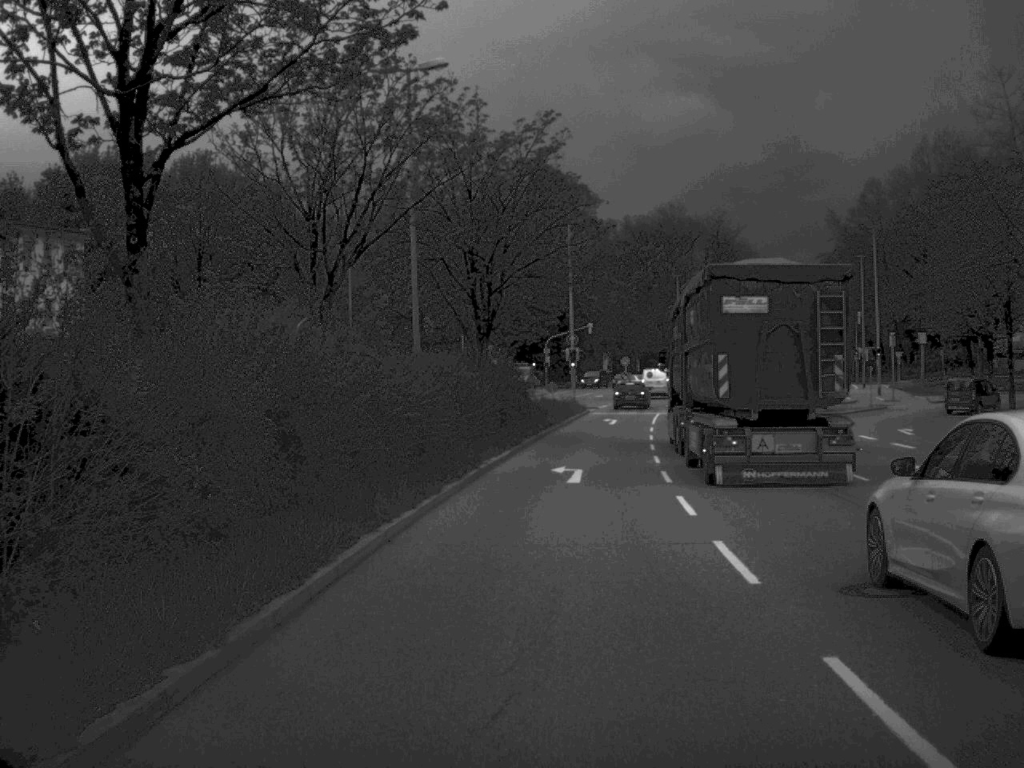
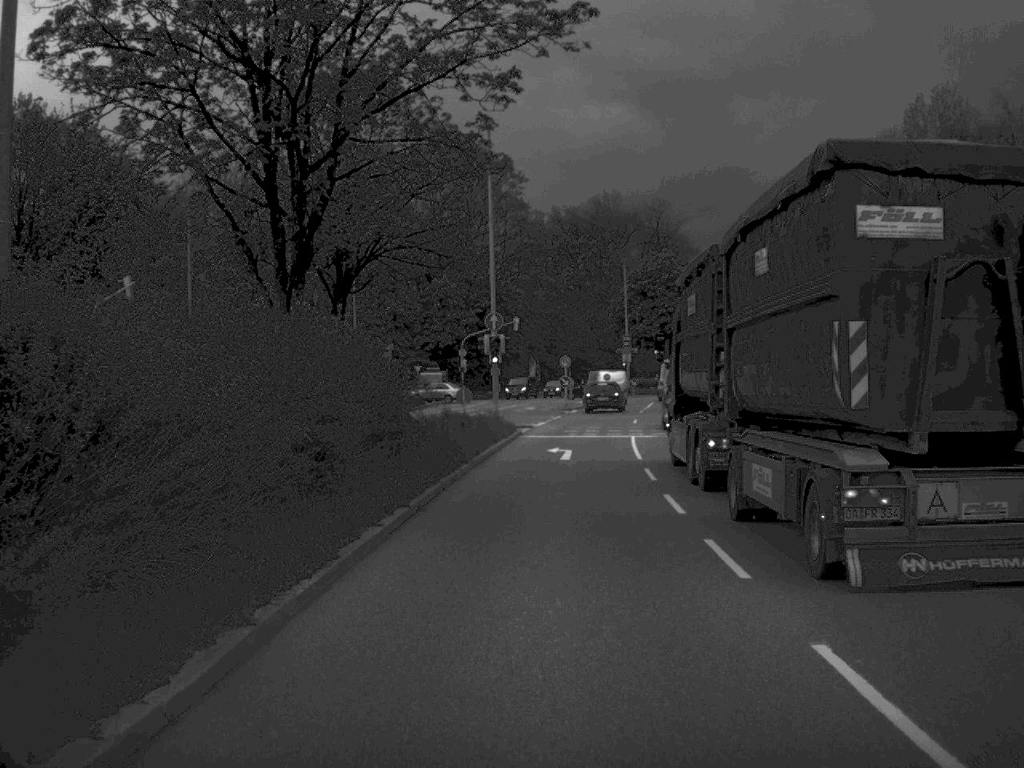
(+0.7, +23.2) m; +3°
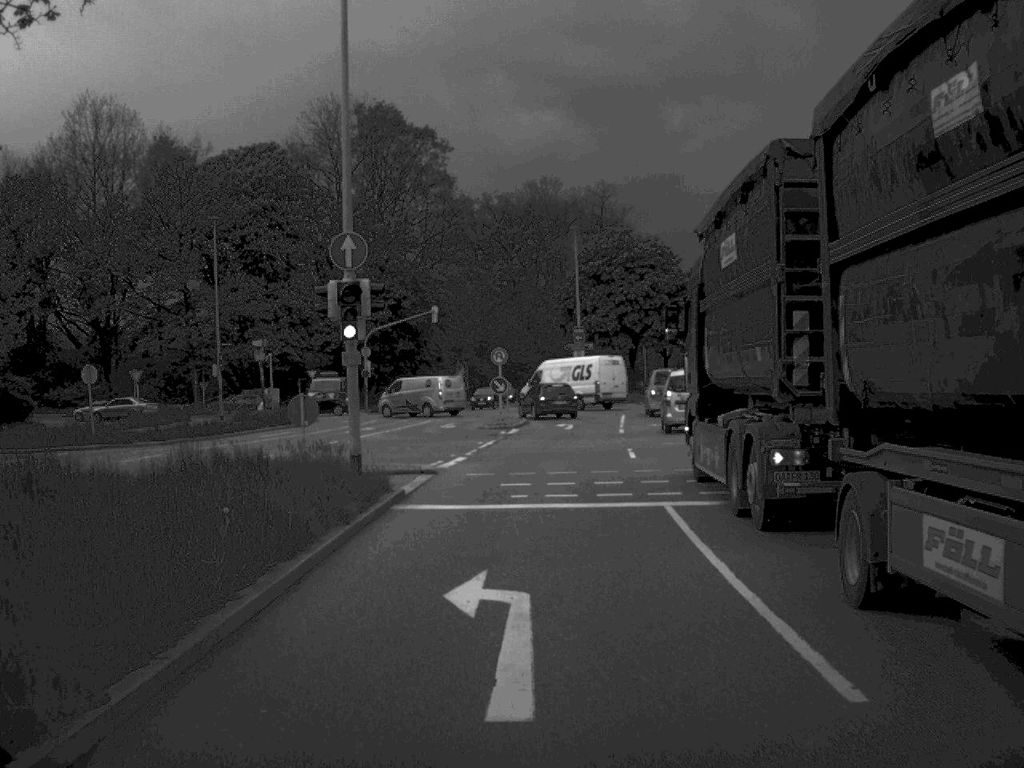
(+0.5, +22.5) m; +3°
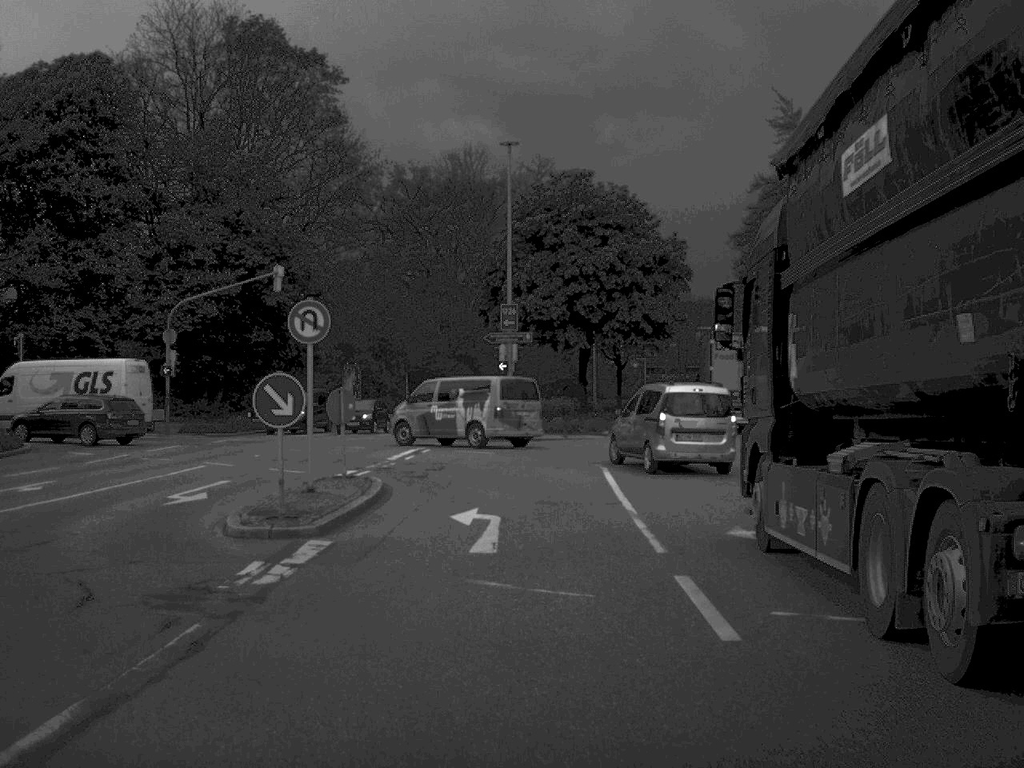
(+0.8, +28.9) m; +3°
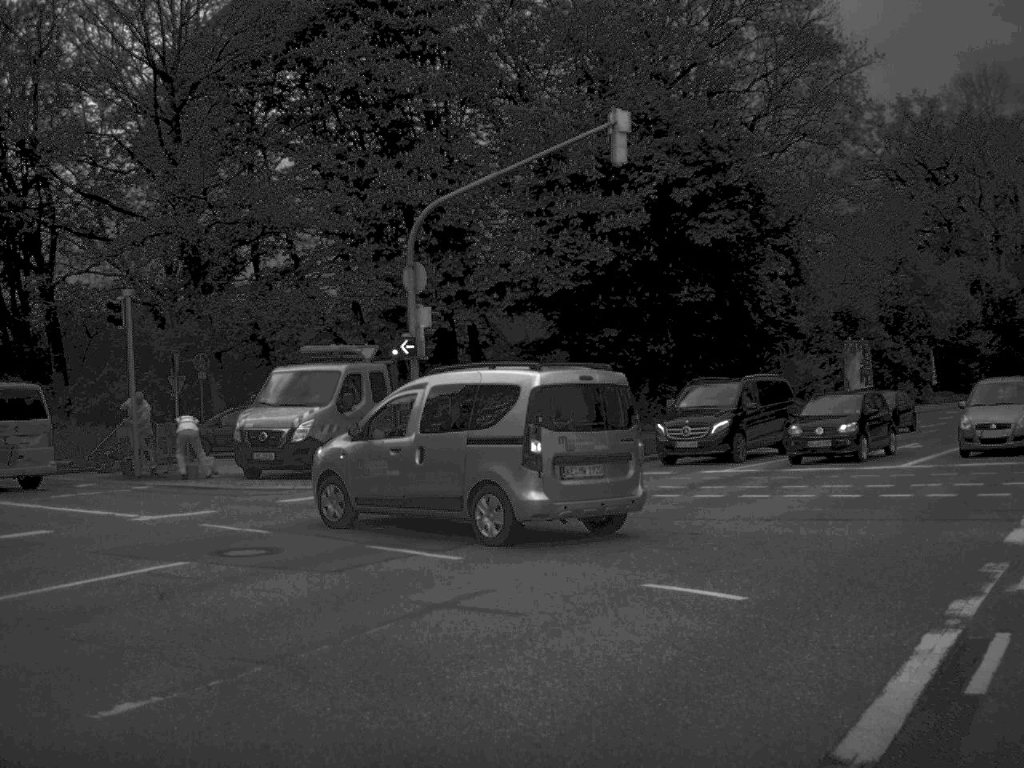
(-1.8, +26.1) m; -25°
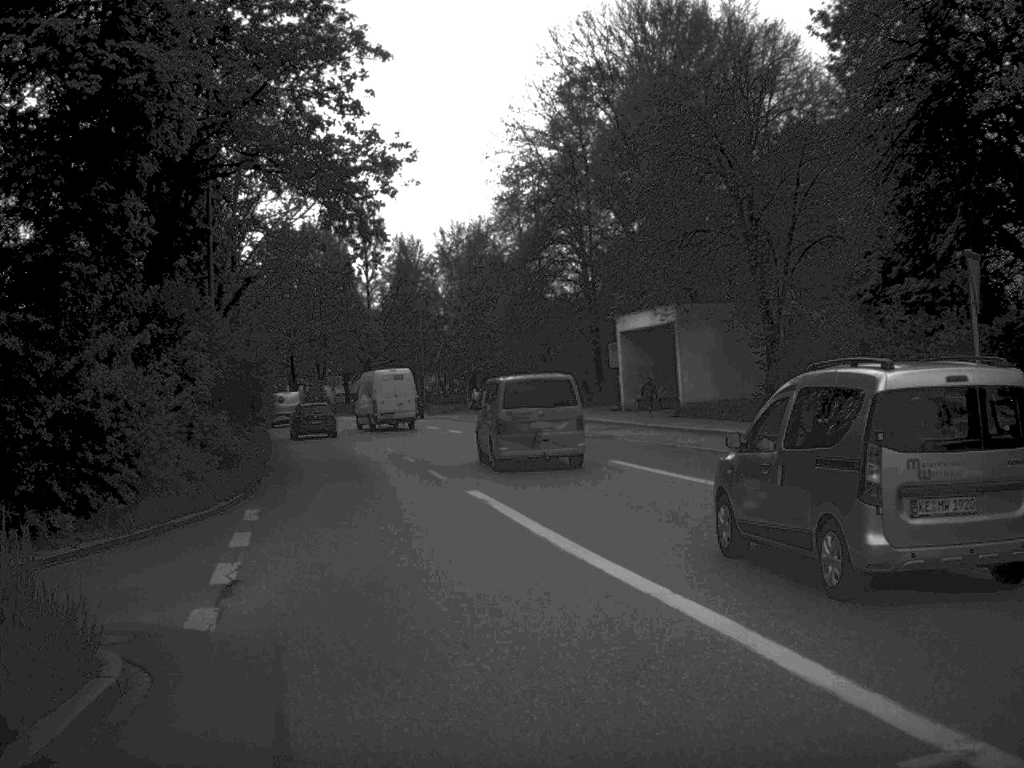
(-8.1, +16.5) m; -45°
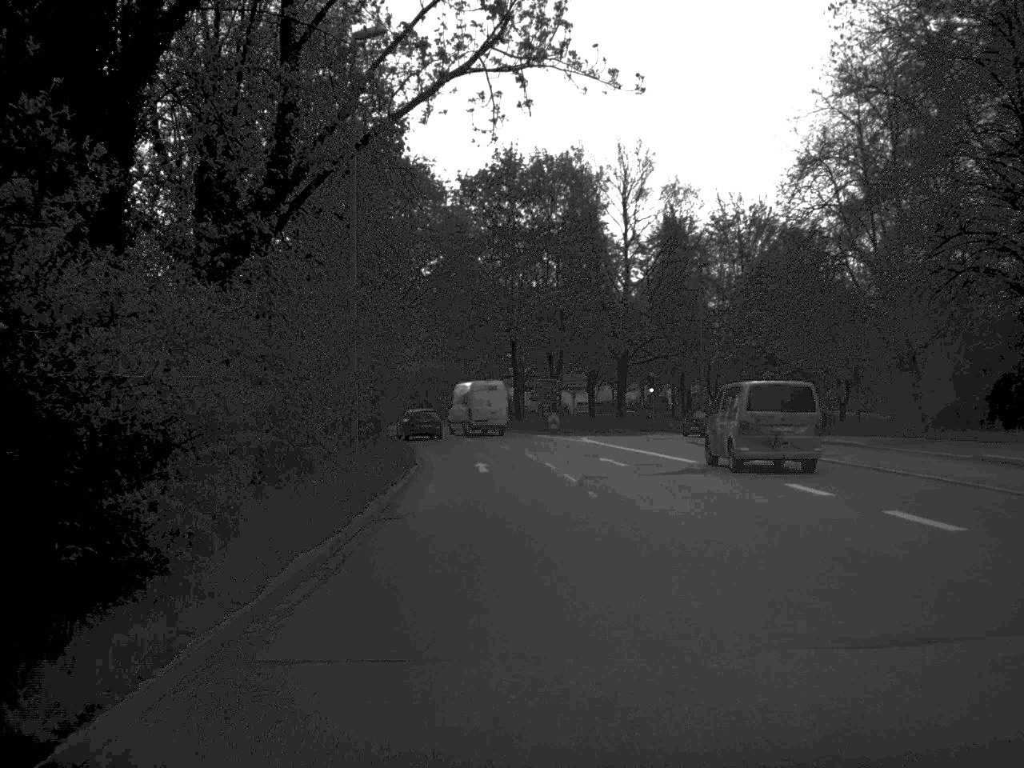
(-4.3, +33.6) m; -11°
